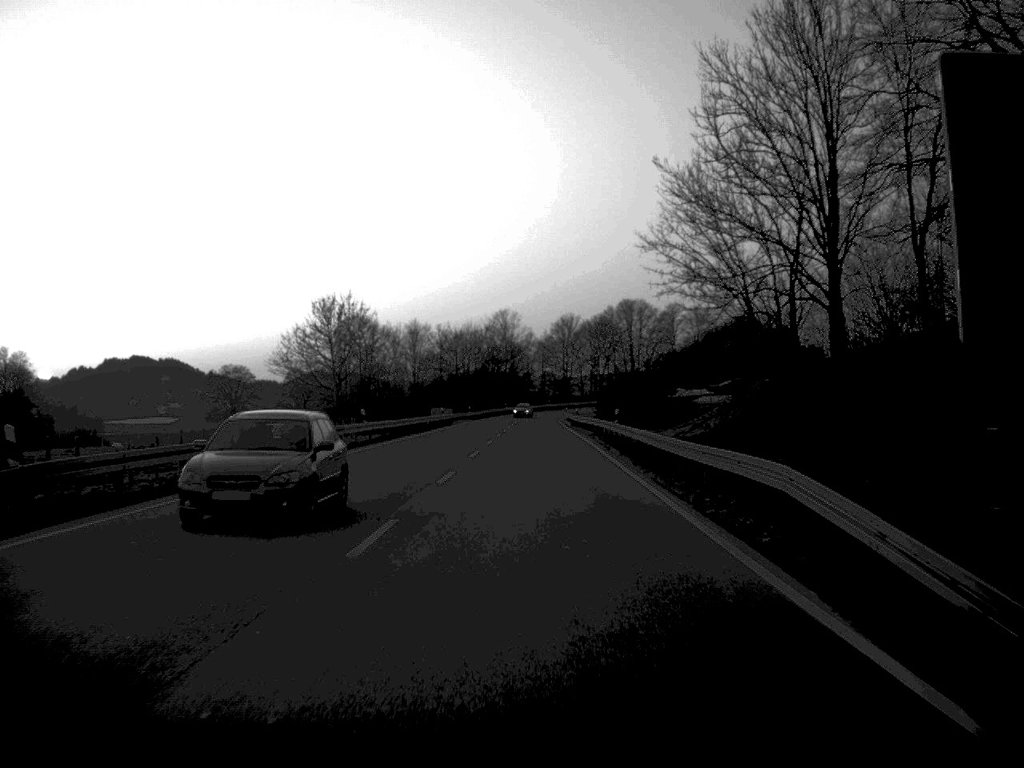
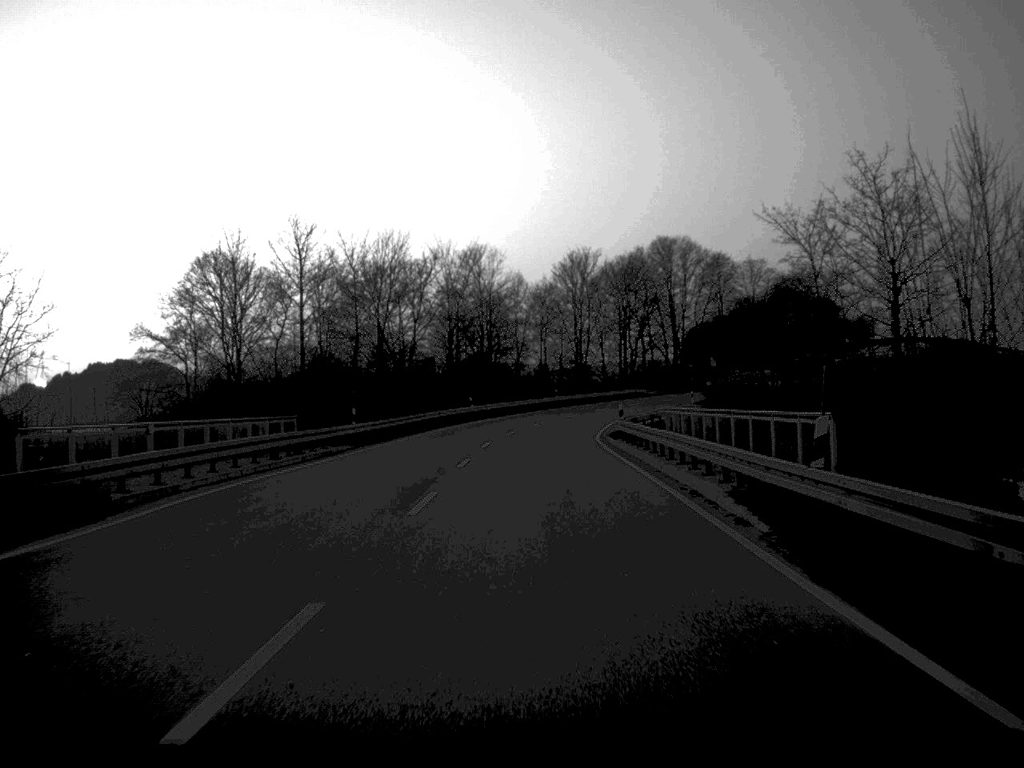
(+0.5, +78.7) m; 0°
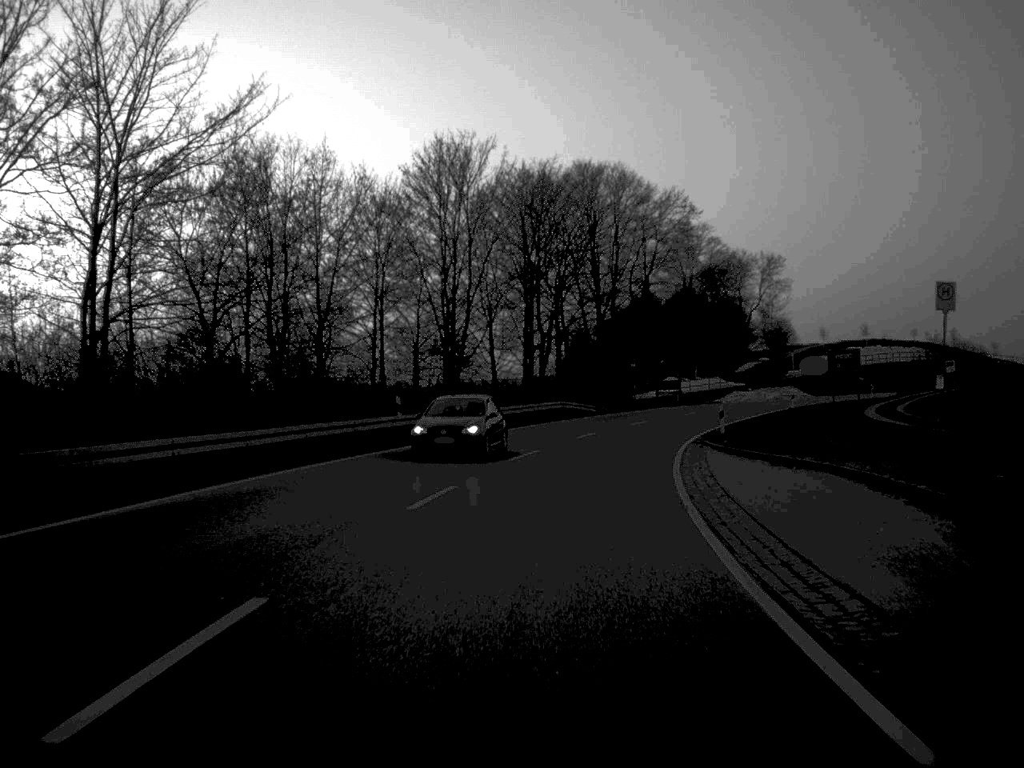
(+2.1, +59.4) m; +7°
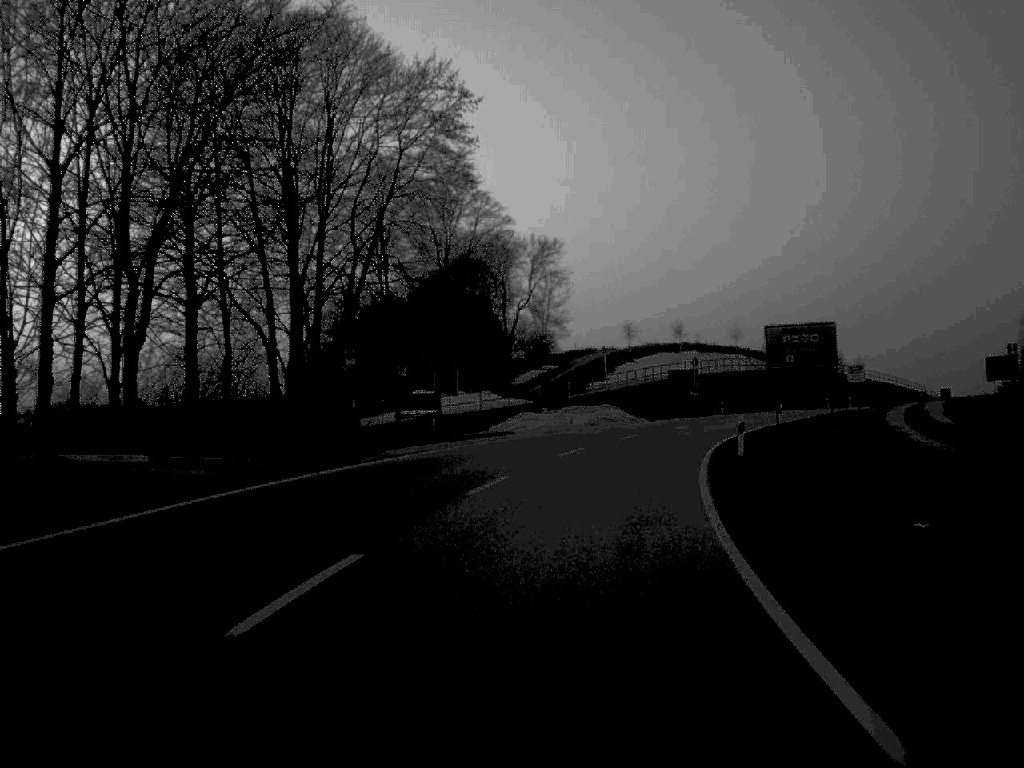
(+4.4, +44.2) m; +12°
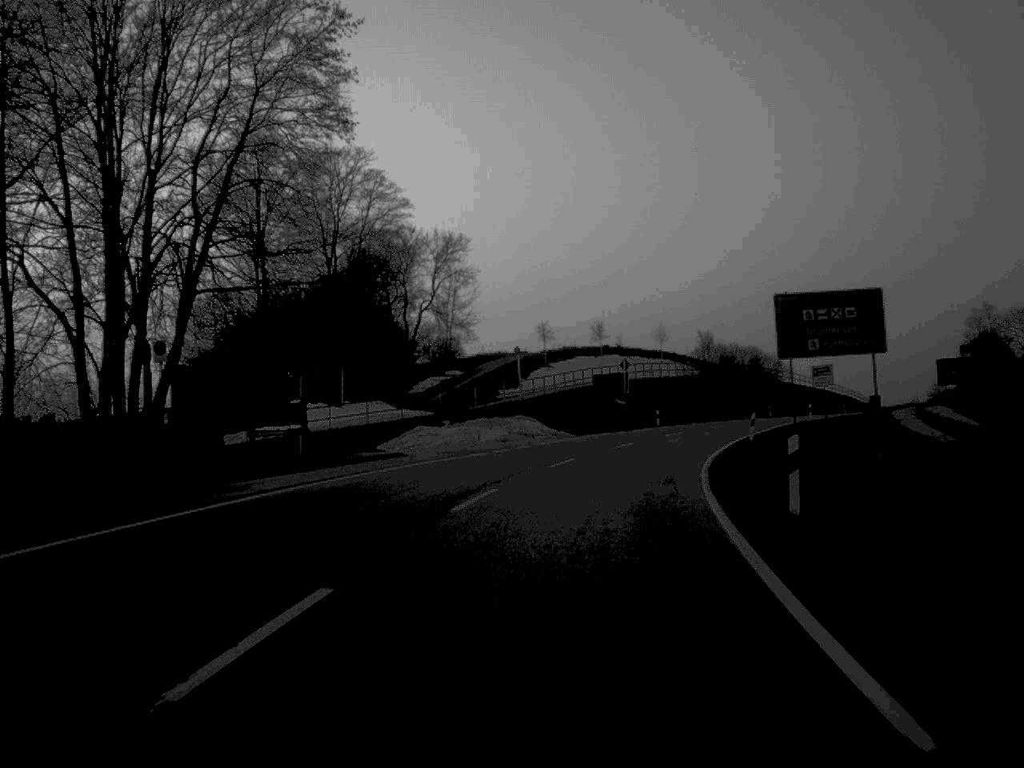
(+0.5, +13.8) m; +4°
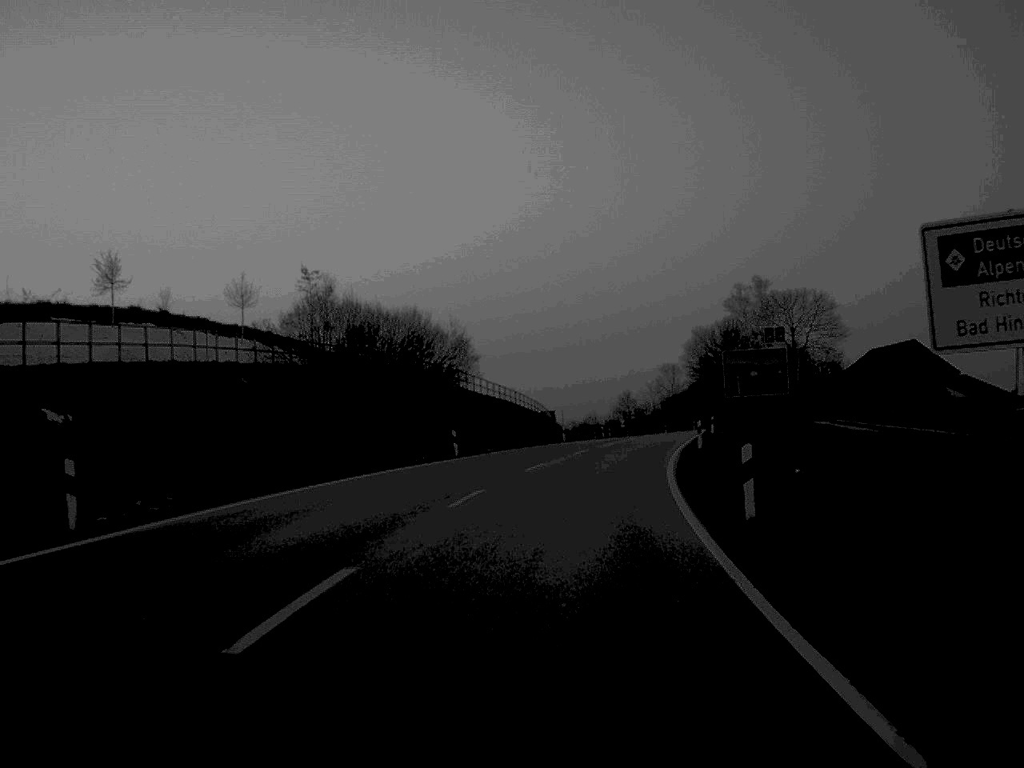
(+8.6, +56.3) m; +17°
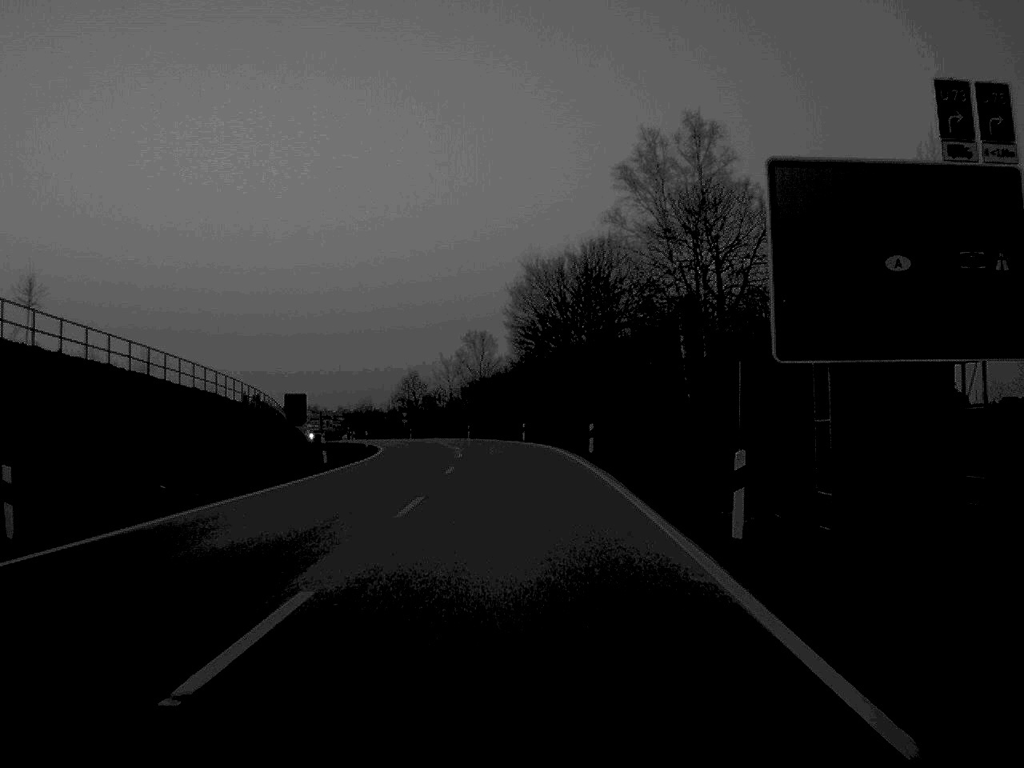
(+6.0, +60.5) m; +9°
